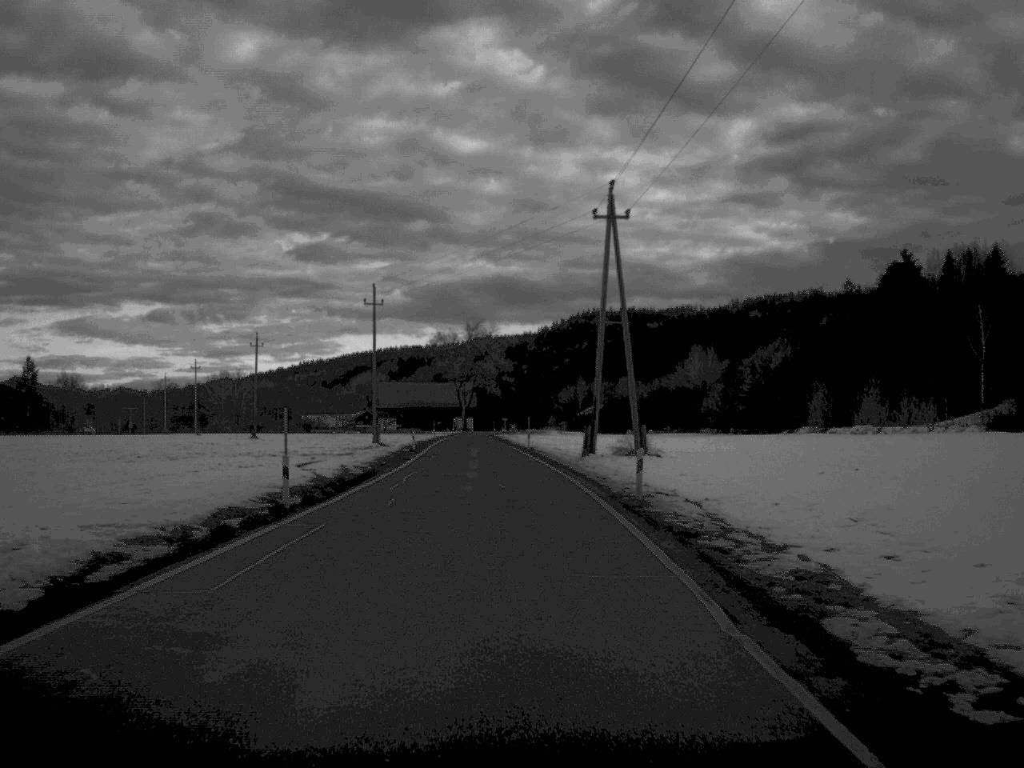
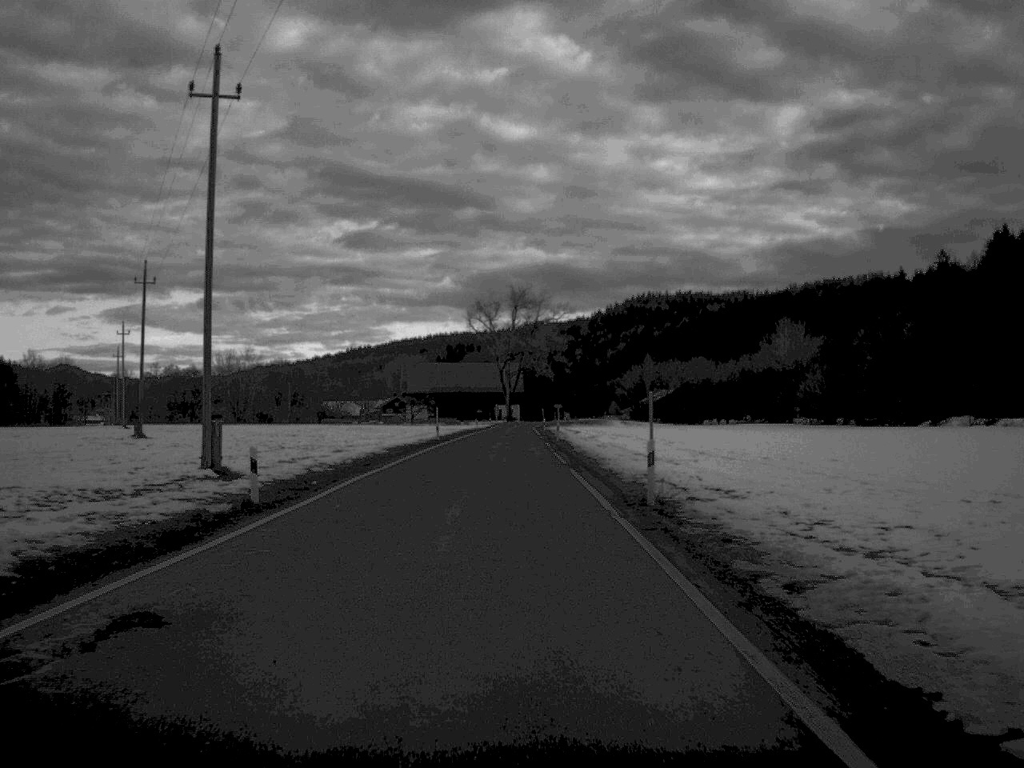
(-1.1, +53.3) m; -3°
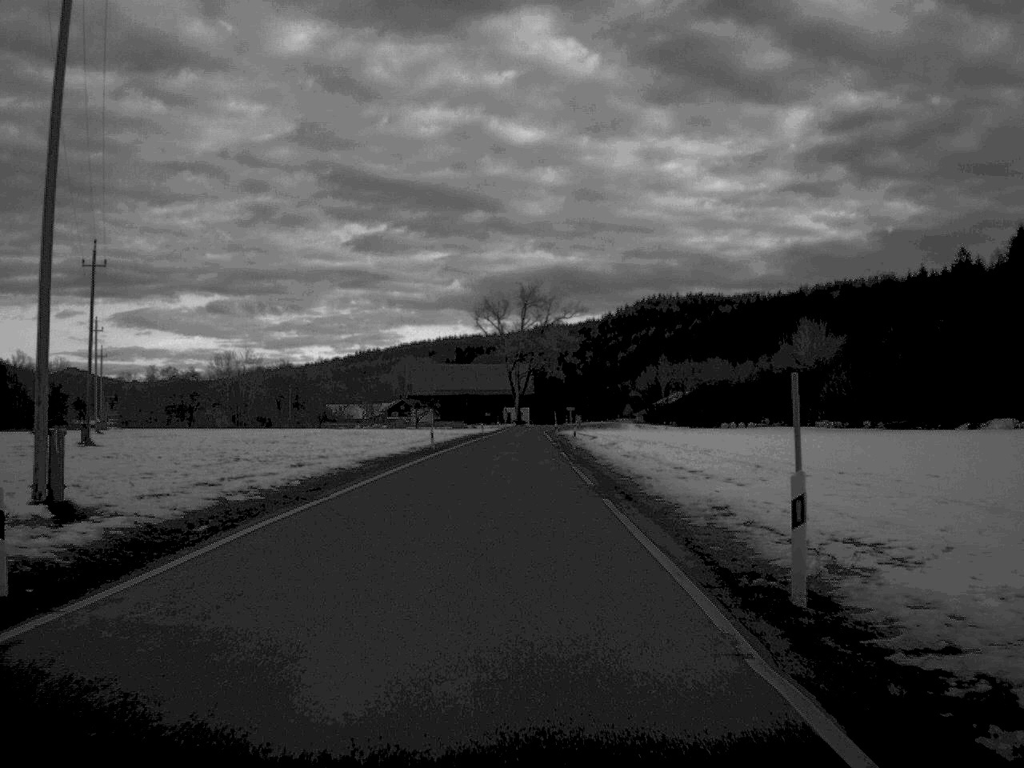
(0.0, +11.2) m; 0°
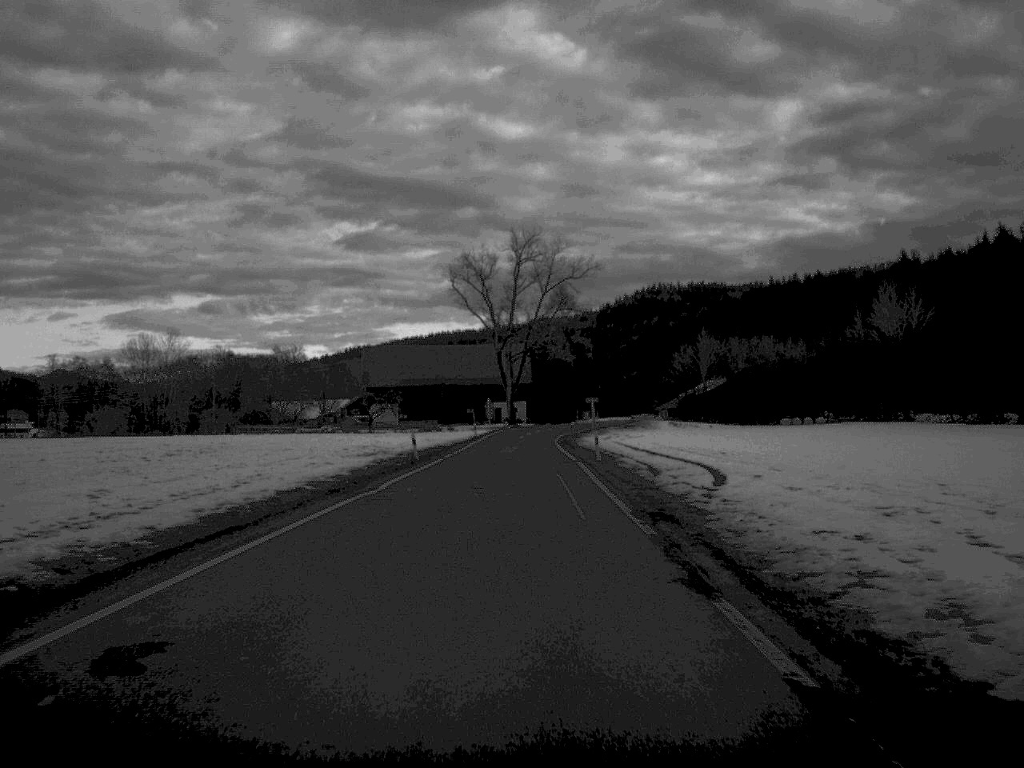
(-0.1, +65.5) m; 0°
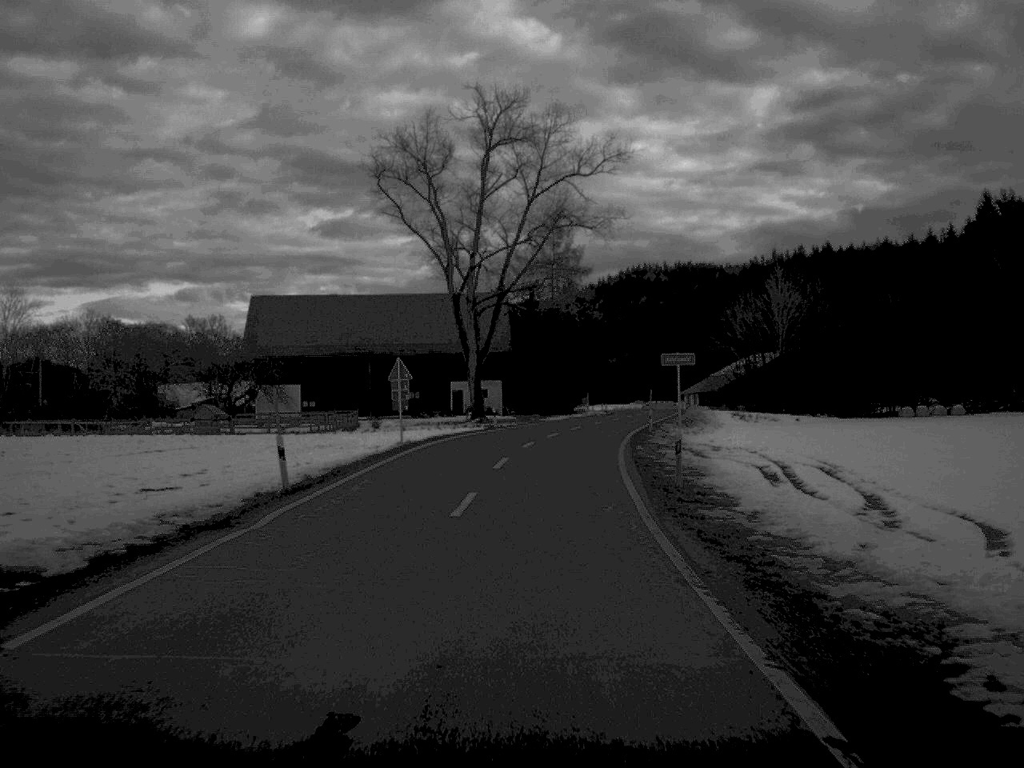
(+0.2, +71.5) m; +1°
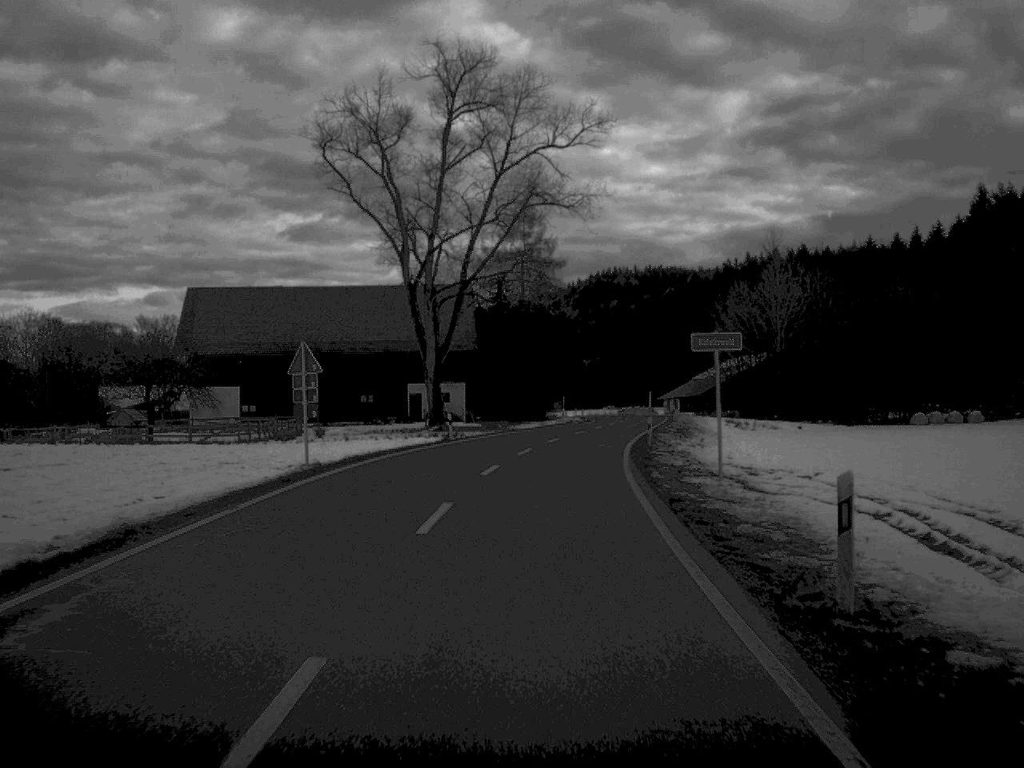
(+0.2, +13.8) m; +1°
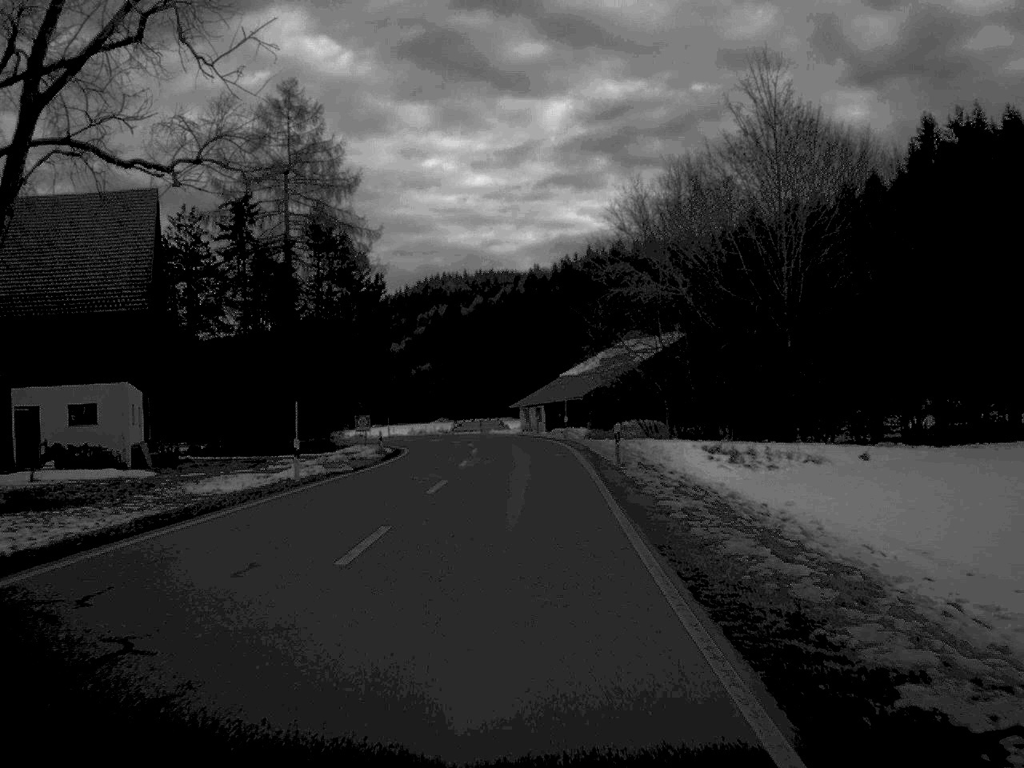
(+4.0, +58.8) m; +7°
